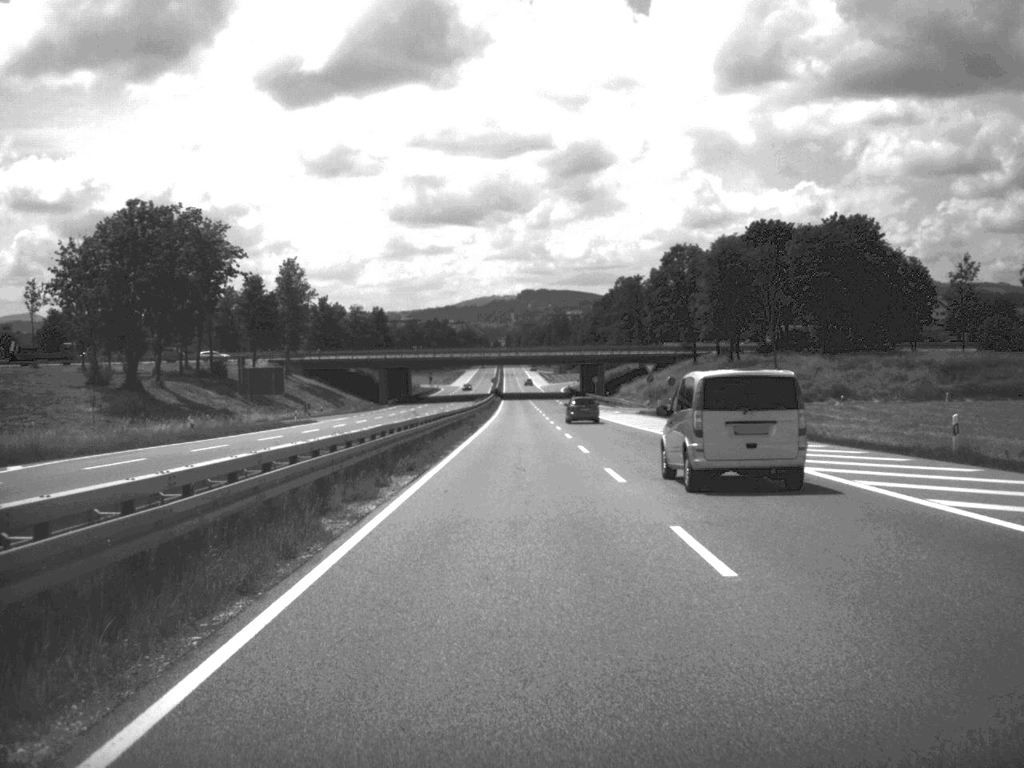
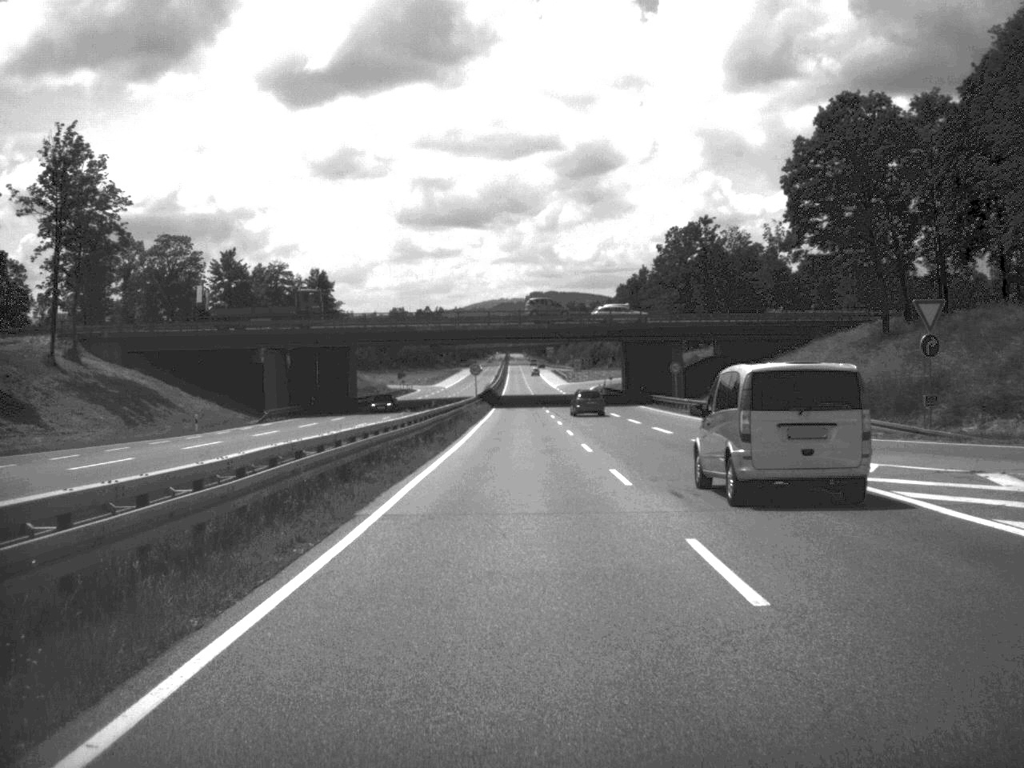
(-0.5, +83.9) m; -1°
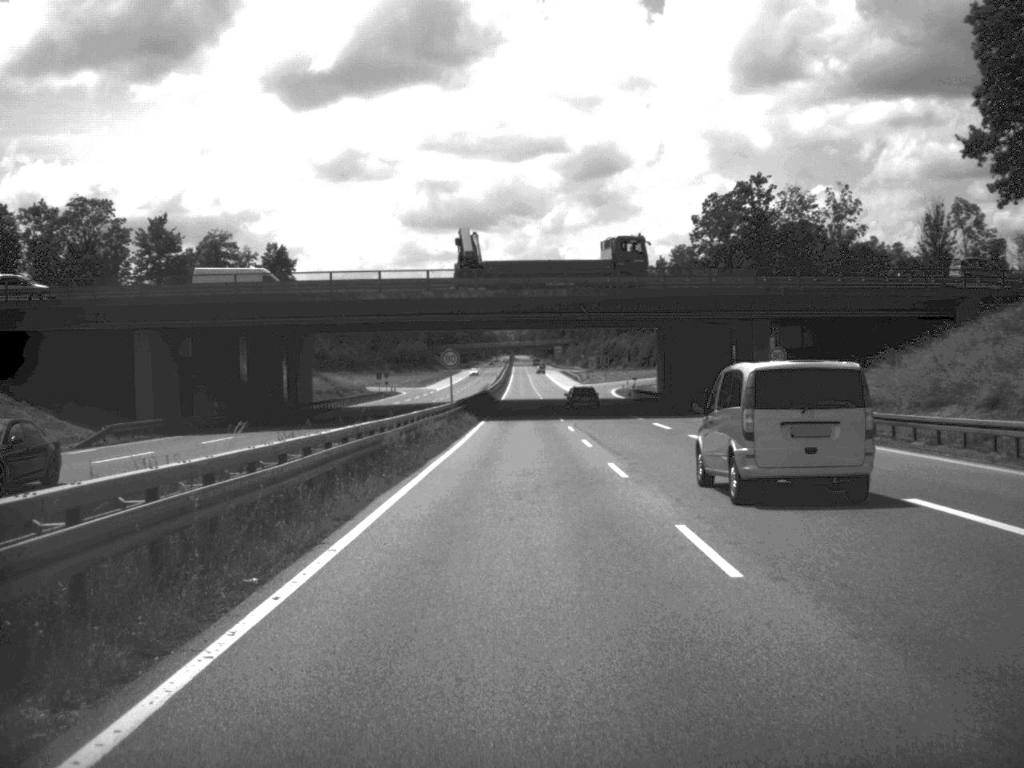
(-0.1, +33.8) m; 0°
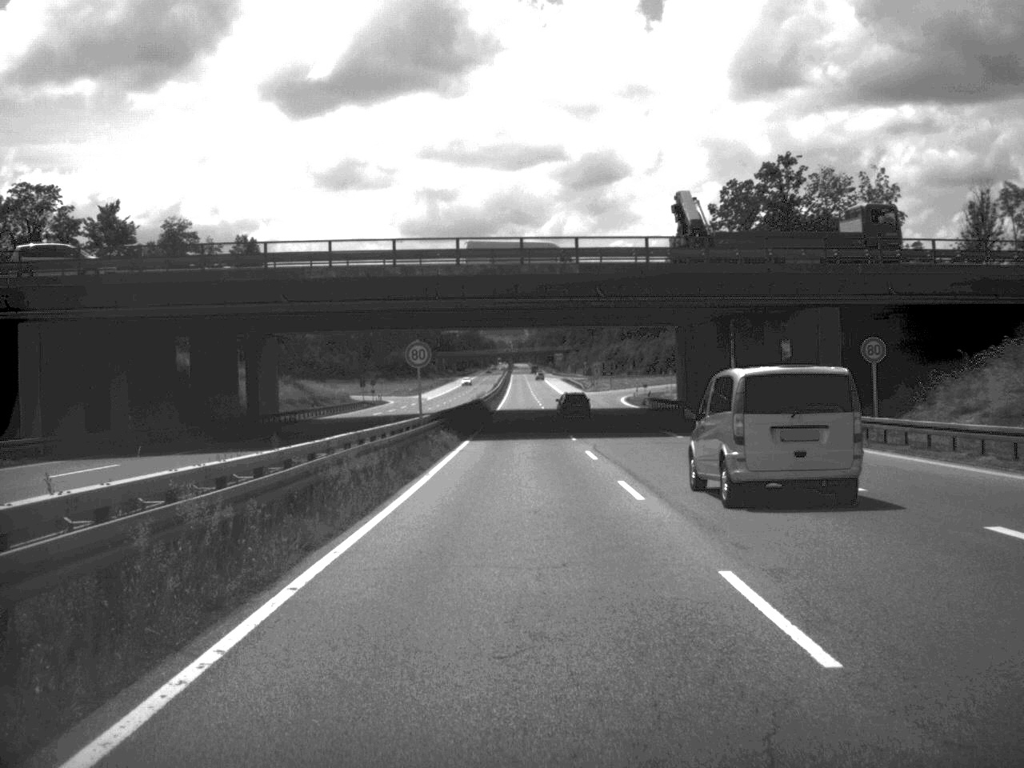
(0.0, +15.1) m; 0°
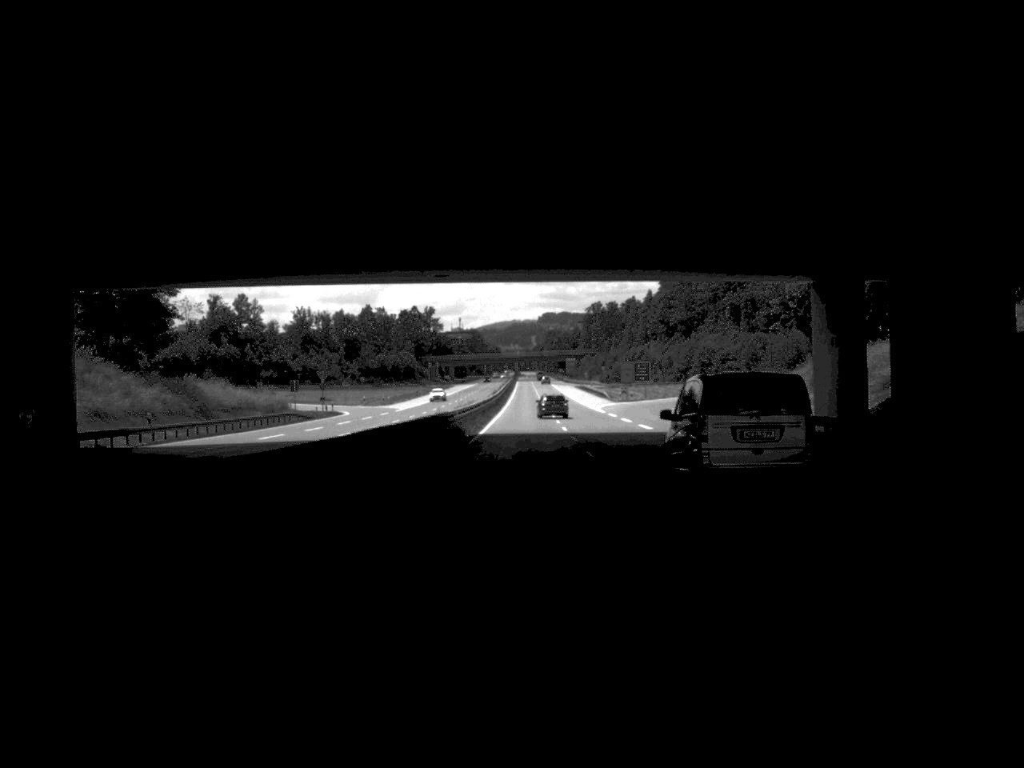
(-0.1, +45.4) m; -1°
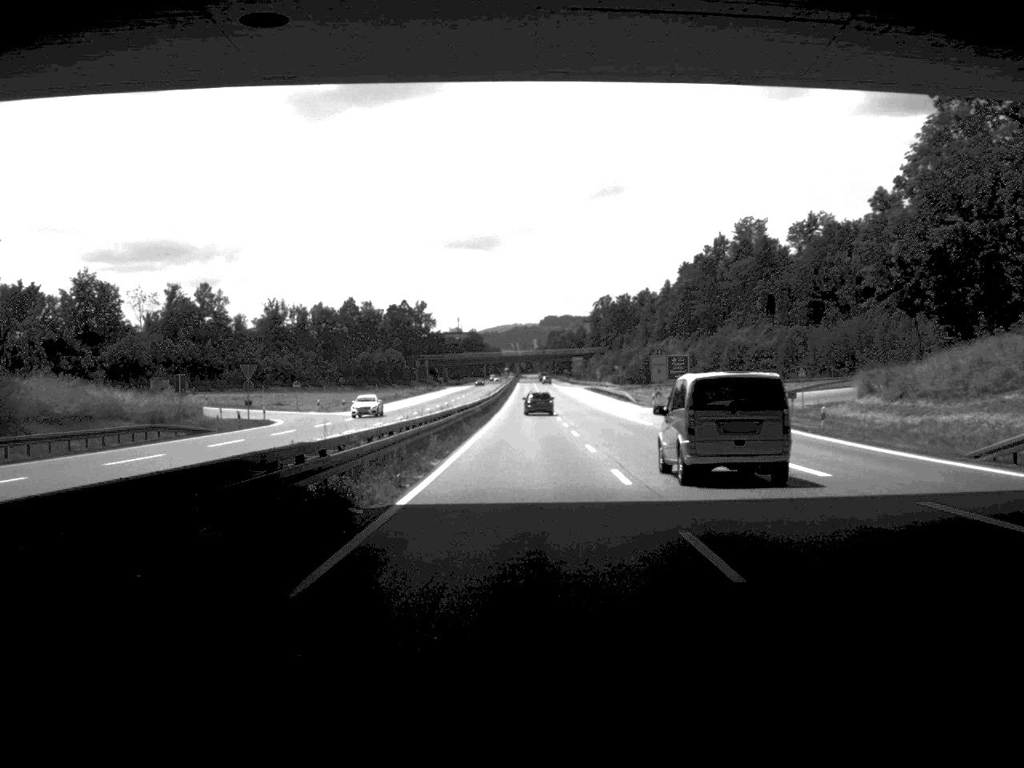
(0.0, +33.0) m; 0°
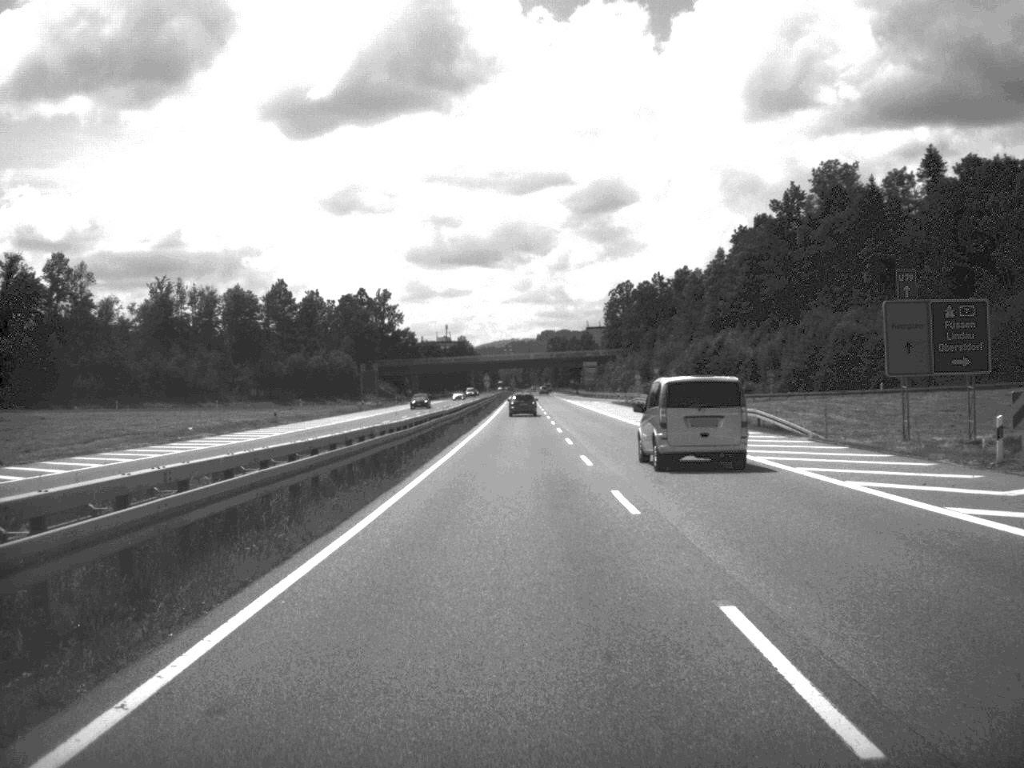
(+0.2, +74.2) m; 0°
